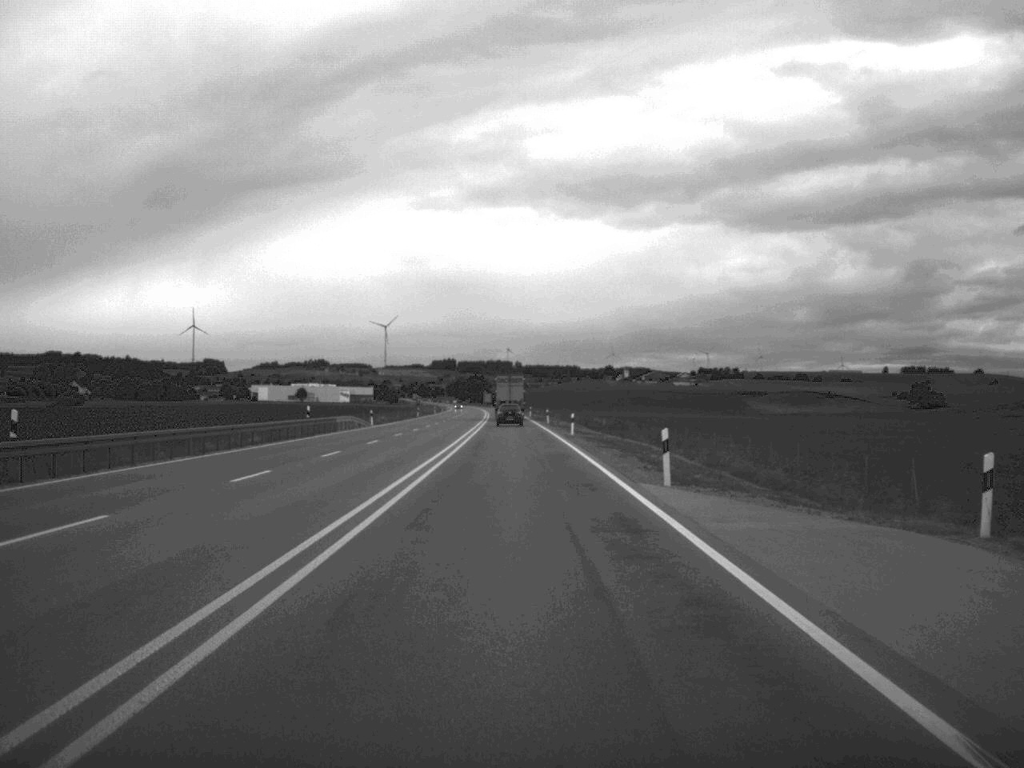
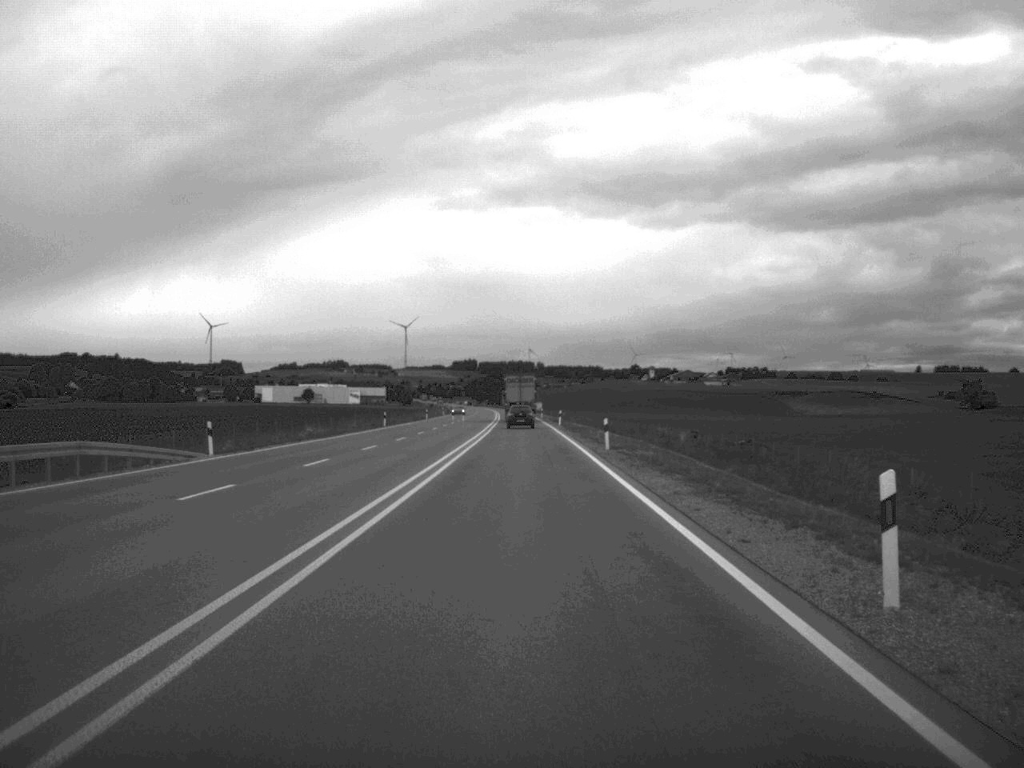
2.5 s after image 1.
(-0.4, +52.2) m; -1°
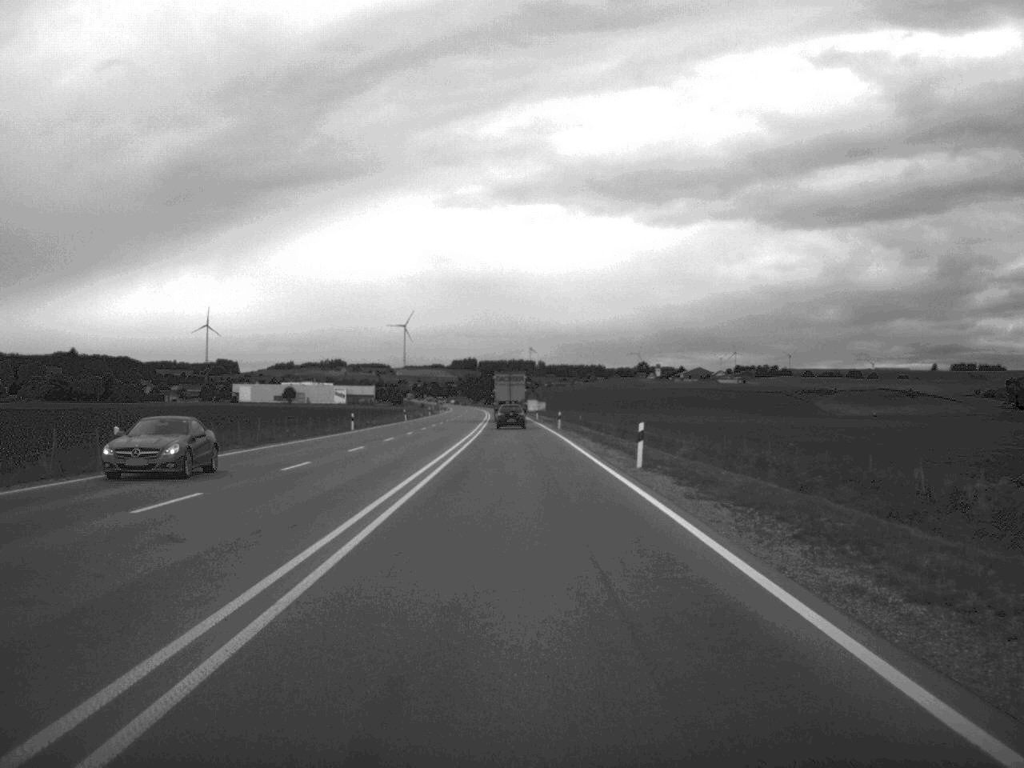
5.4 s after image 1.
(-0.3, +62.6) m; 0°
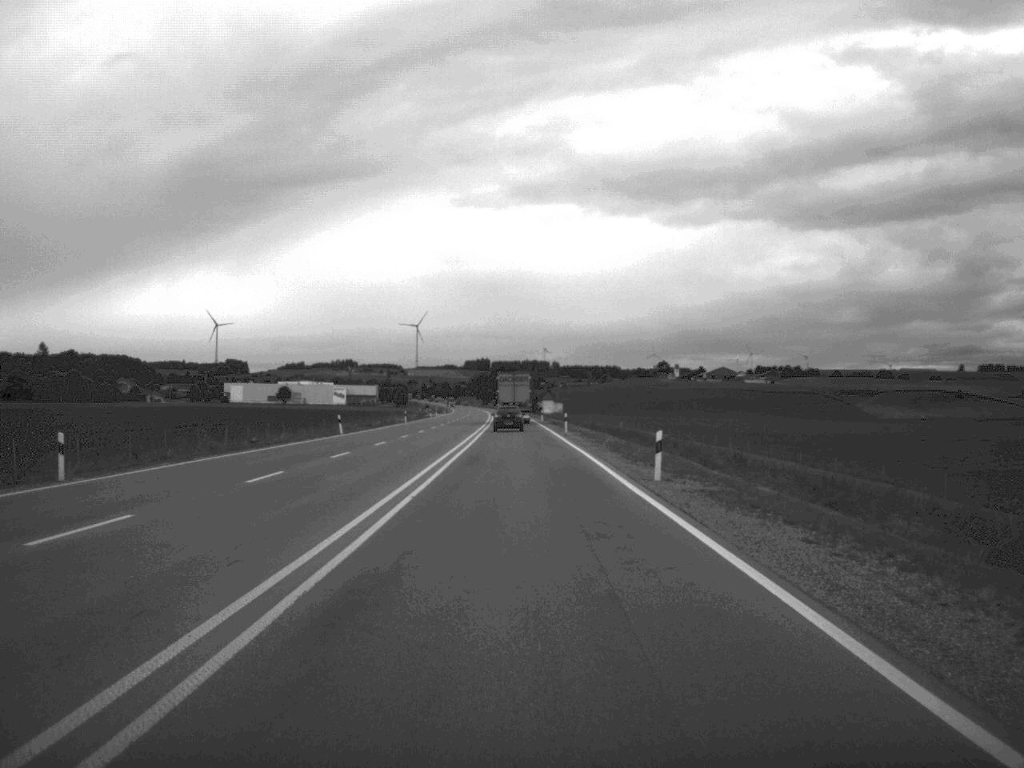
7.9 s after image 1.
(-0.4, +52.0) m; -1°
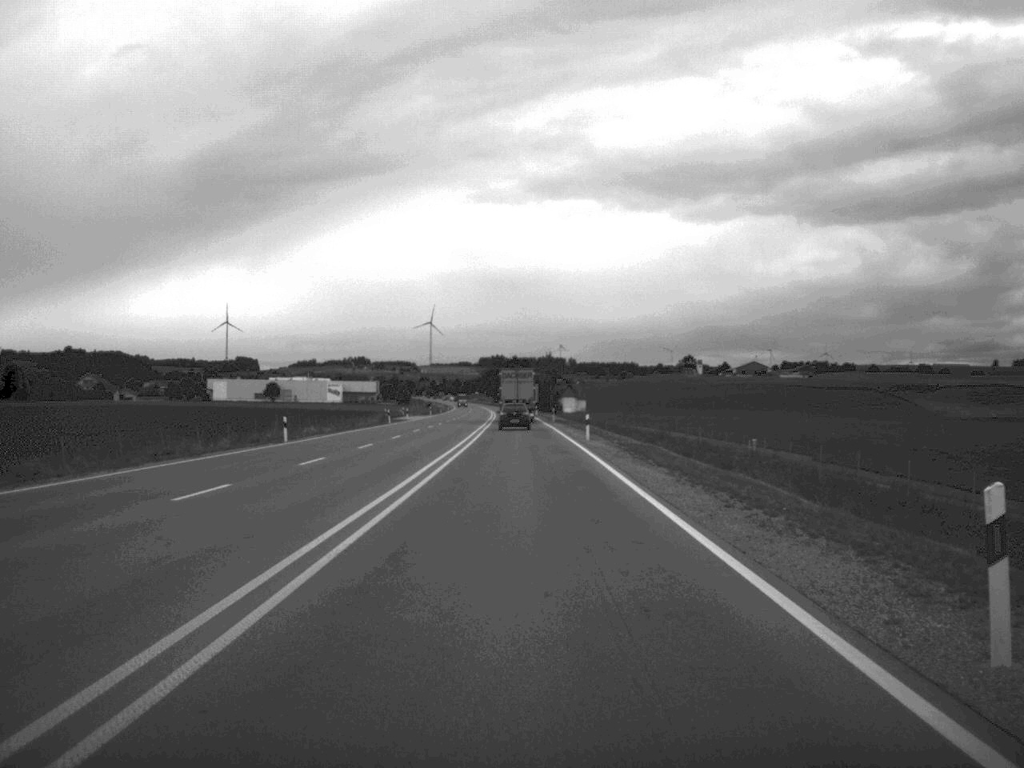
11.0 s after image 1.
(-0.5, +65.5) m; -1°
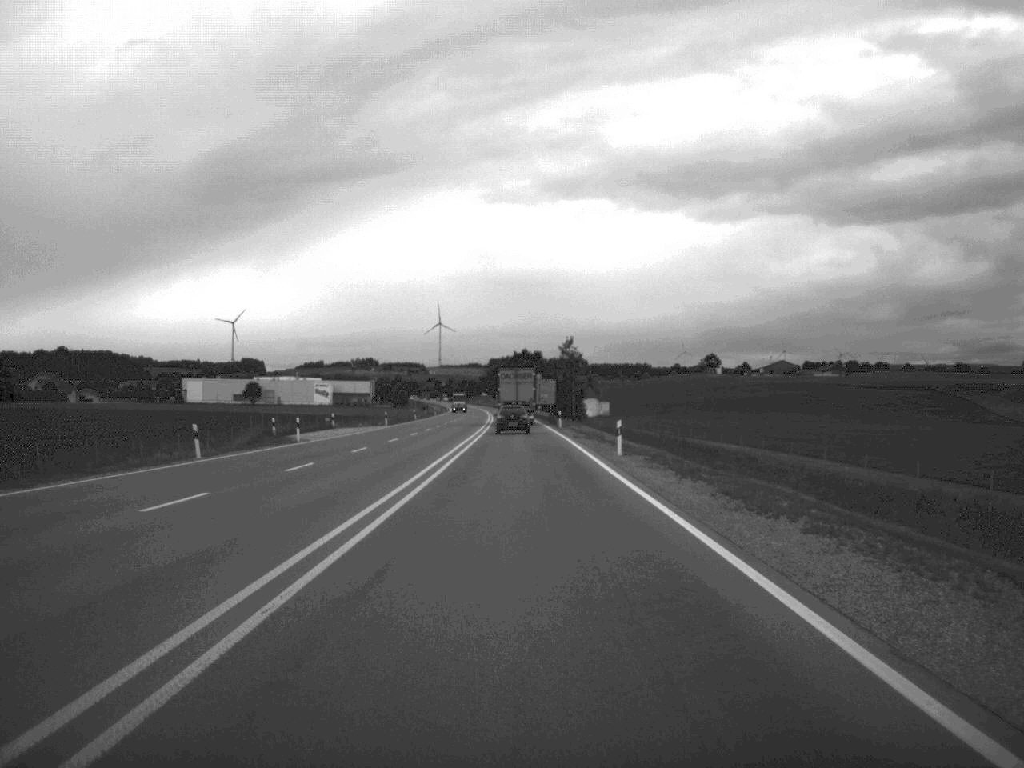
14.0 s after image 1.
(-0.4, +61.6) m; -1°
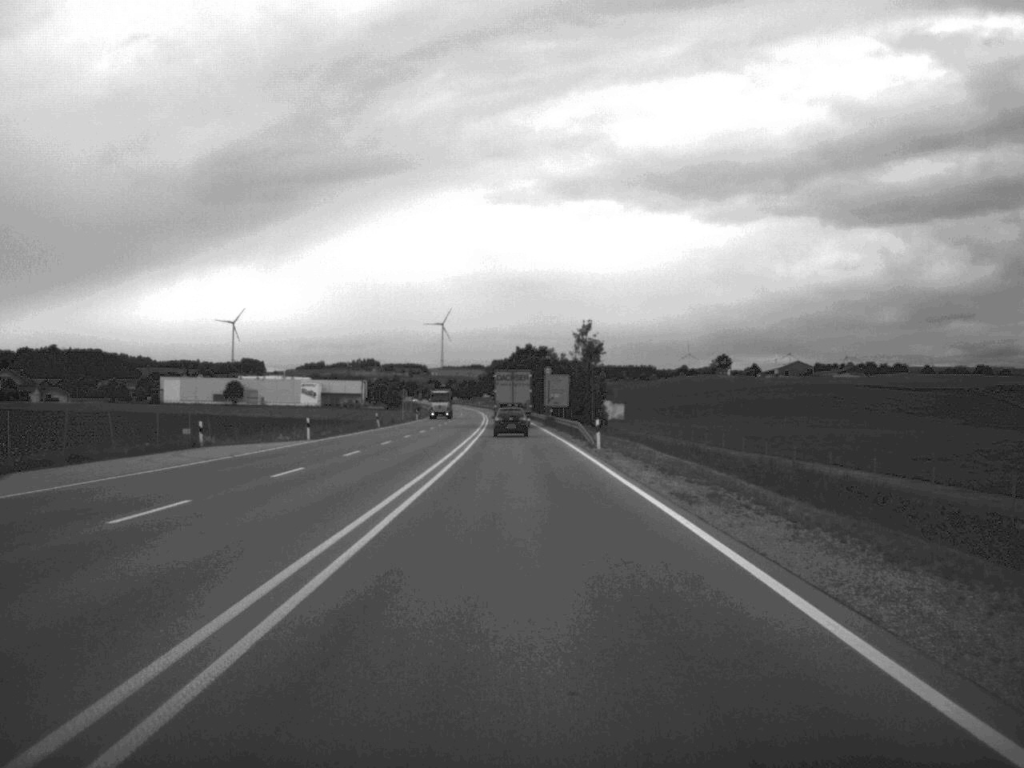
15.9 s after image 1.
(-0.2, +37.8) m; 0°
